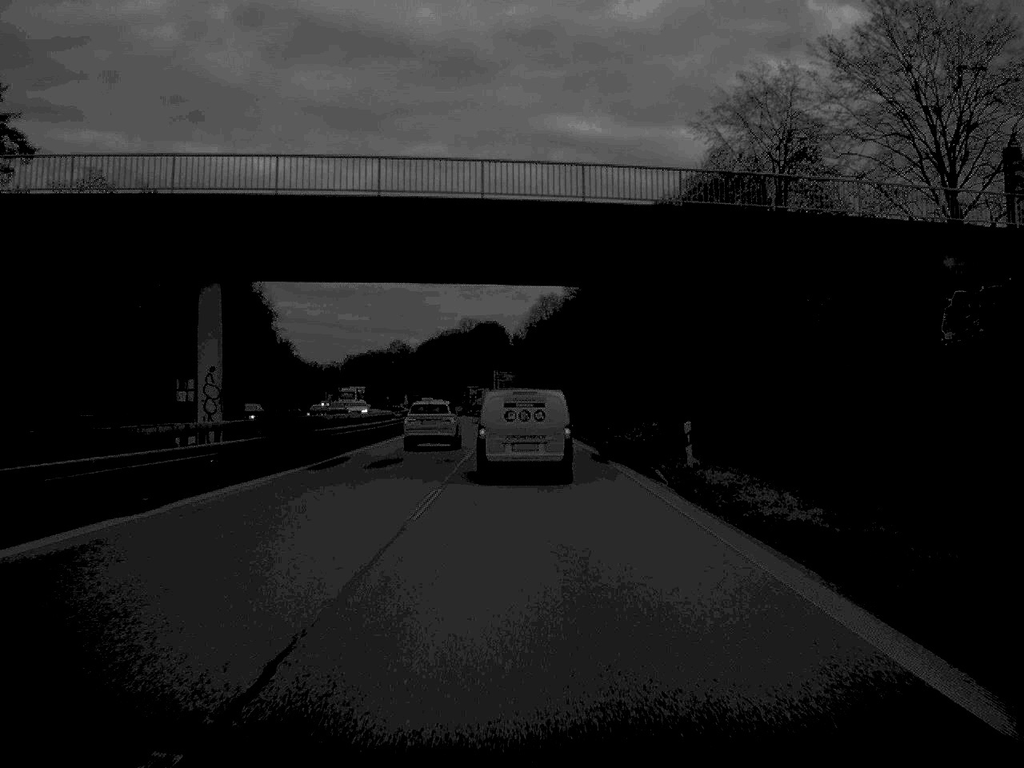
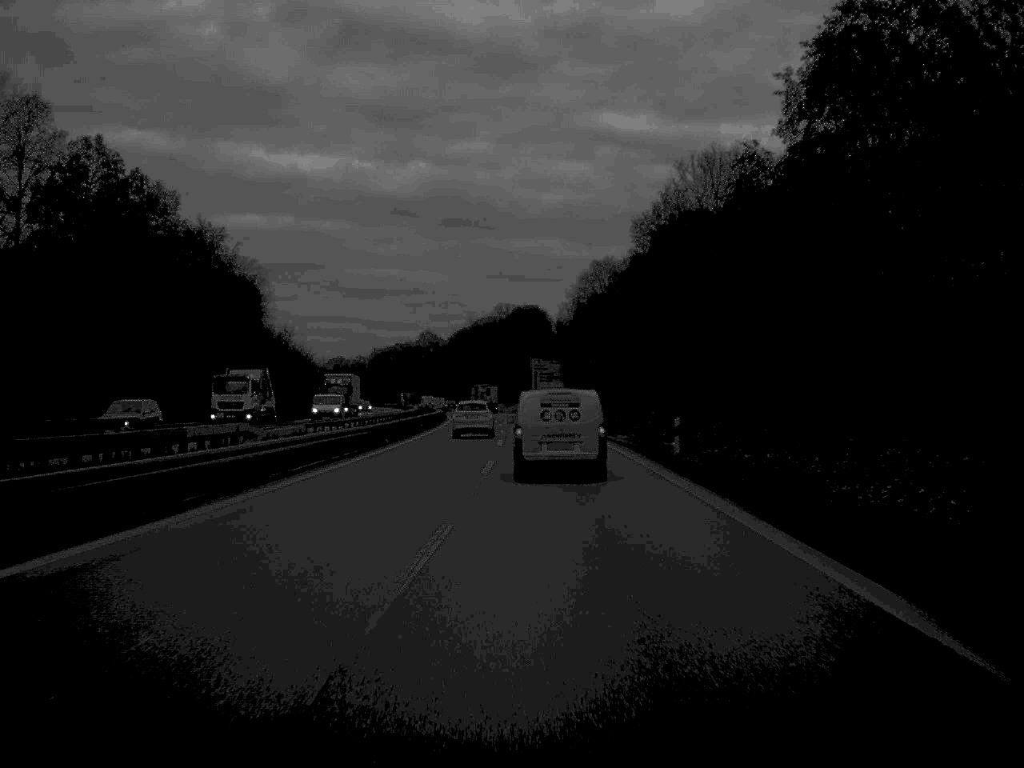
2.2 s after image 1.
(-0.5, +42.5) m; -2°
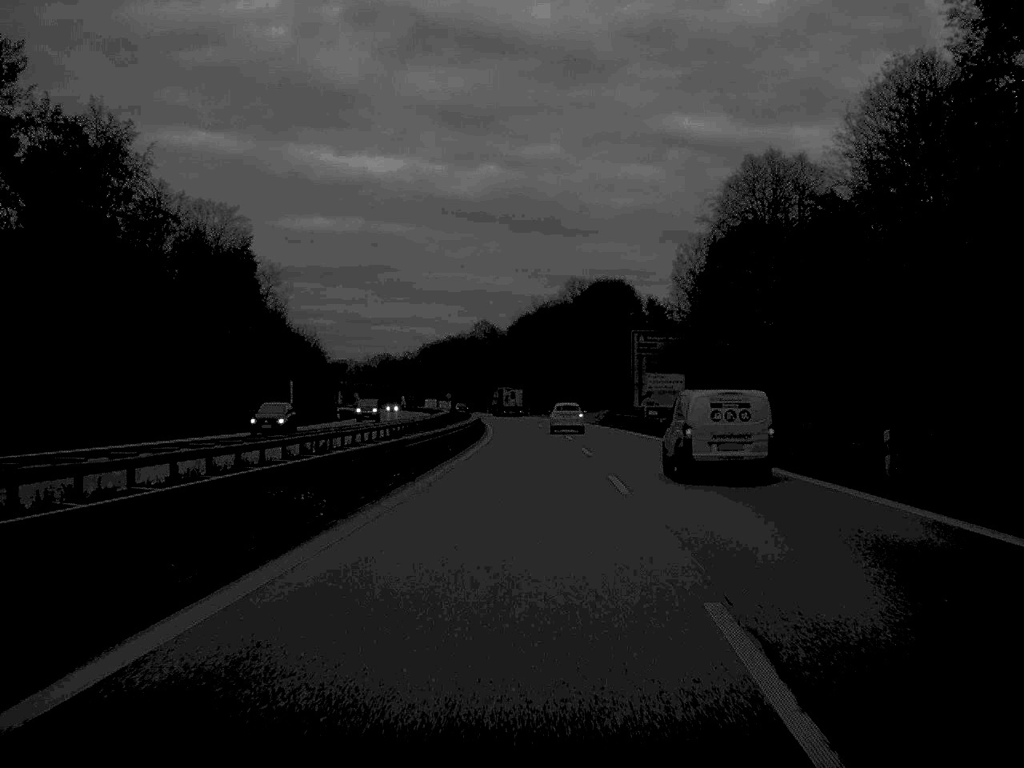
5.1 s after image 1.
(-2.1, +60.2) m; -3°
